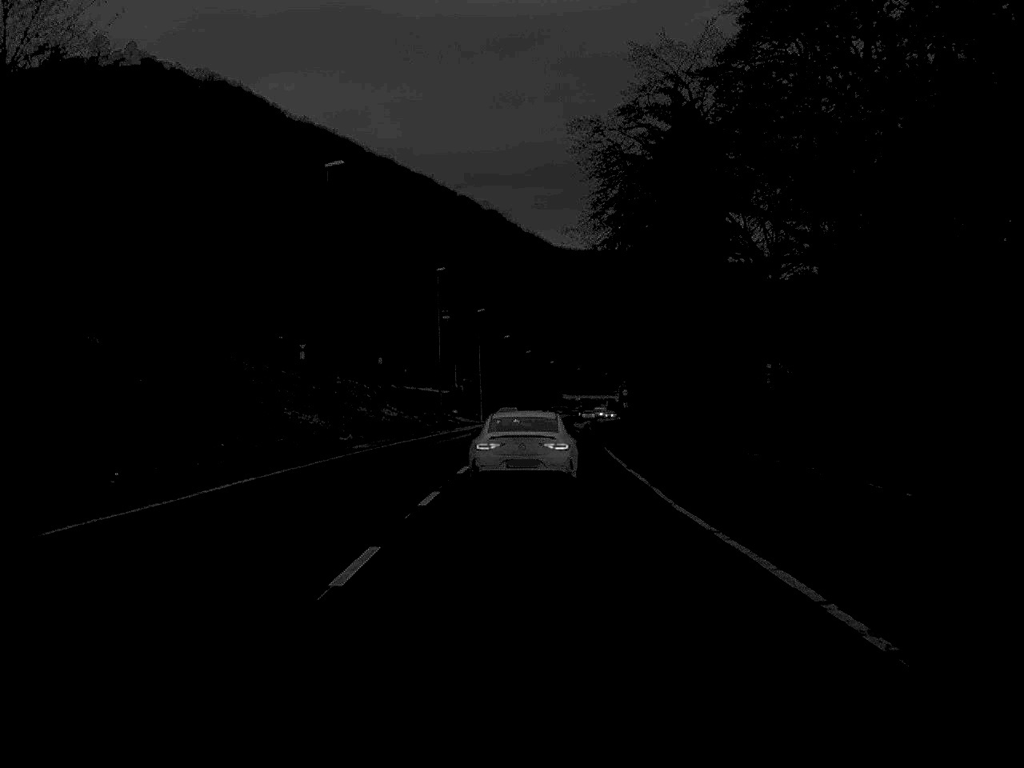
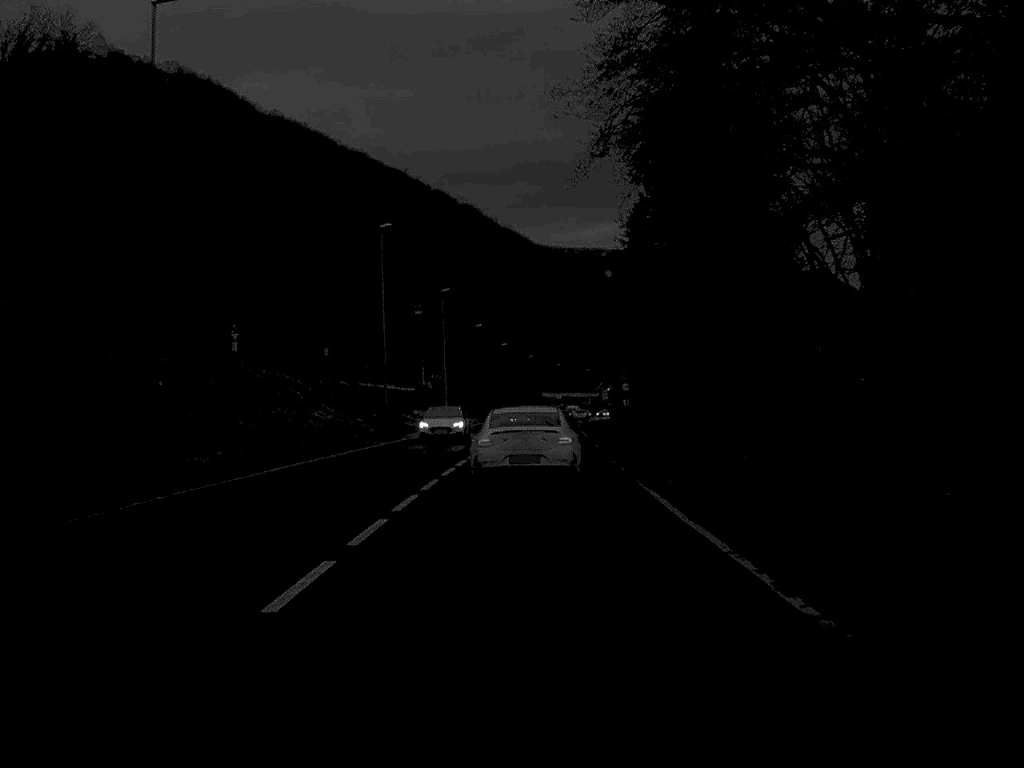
(+0.2, +19.4) m; +1°
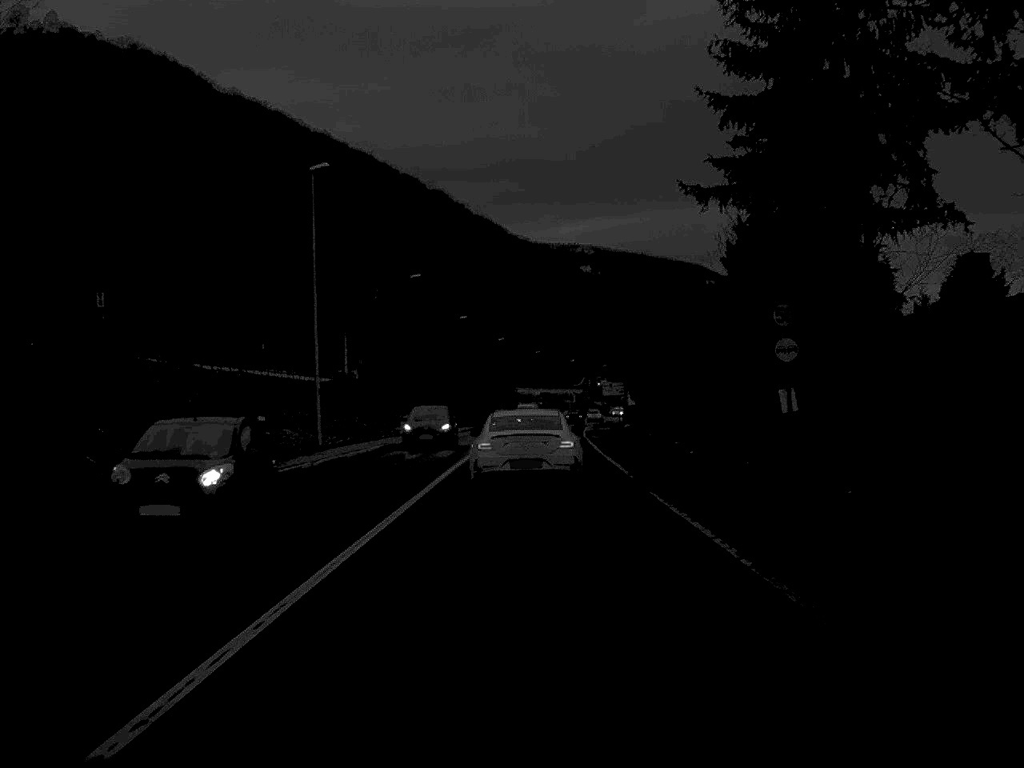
(+0.5, +49.1) m; +1°
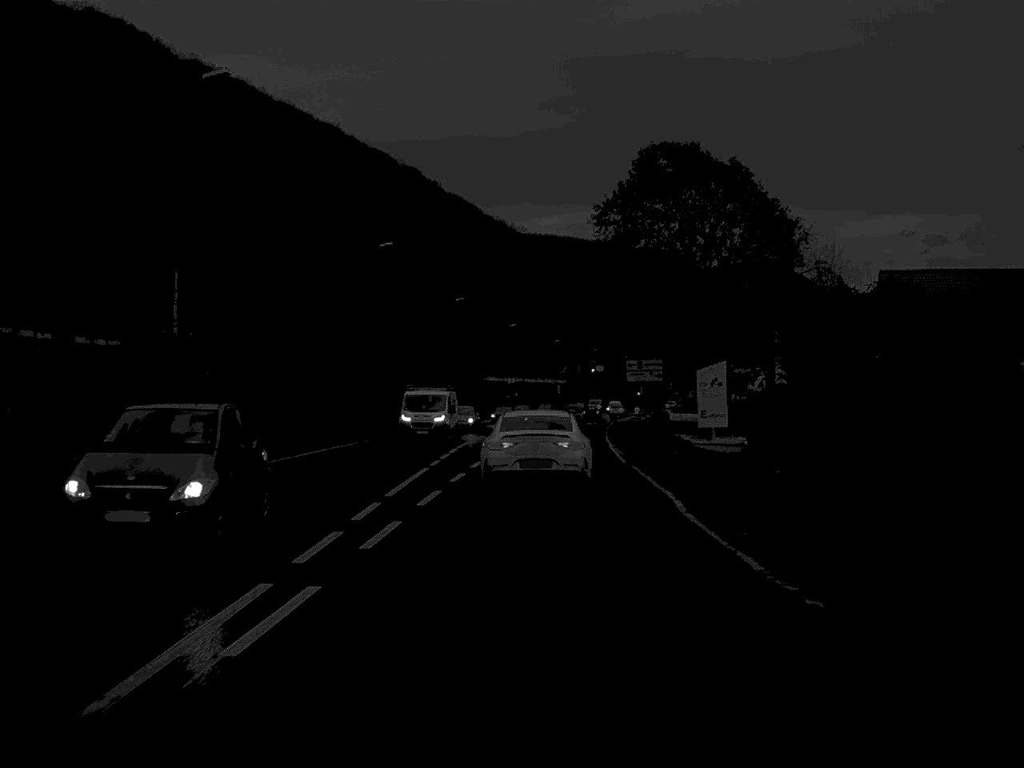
(+0.4, +49.1) m; +1°
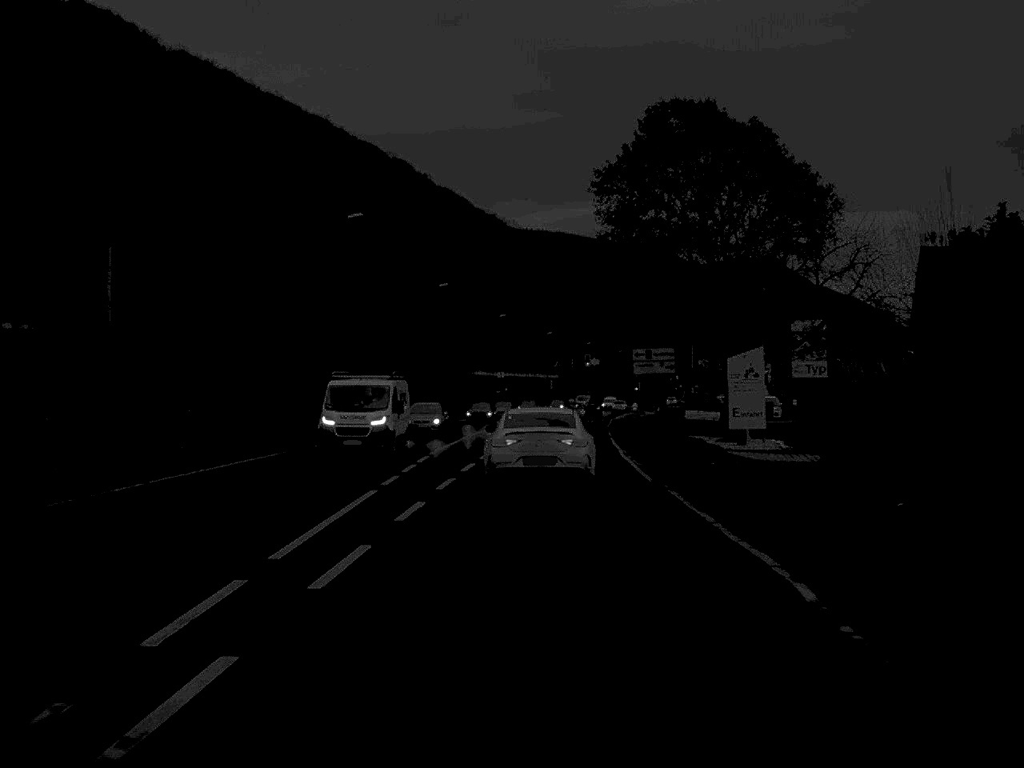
(0.0, +9.2) m; 0°
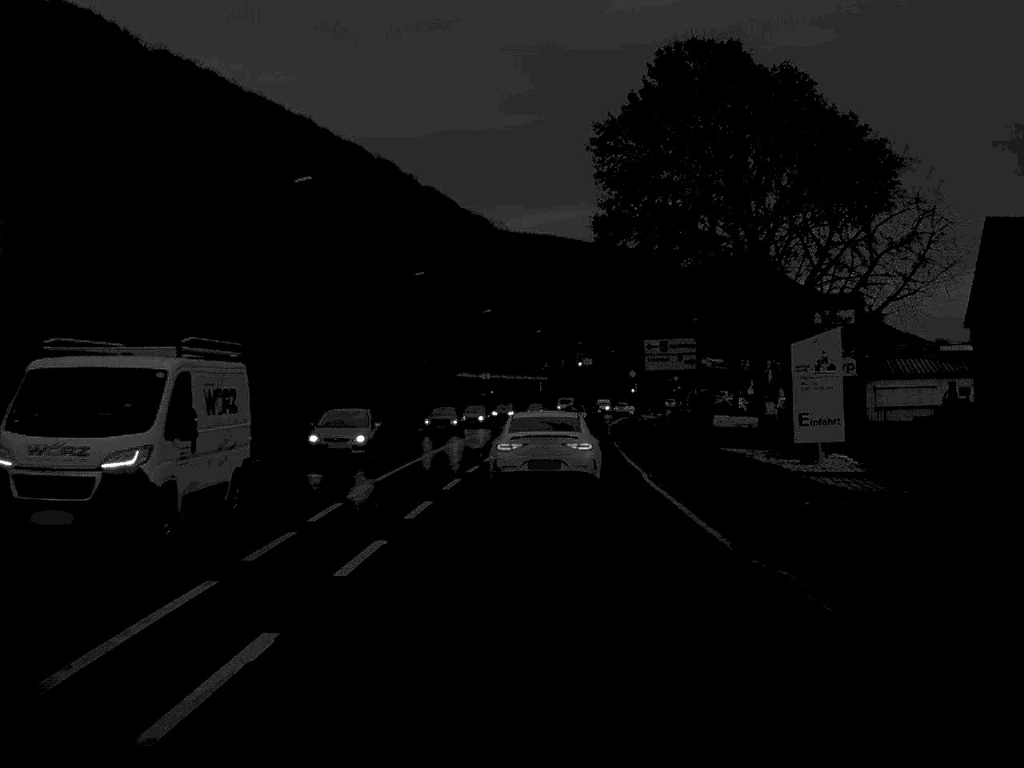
(+0.1, +10.8) m; +1°
